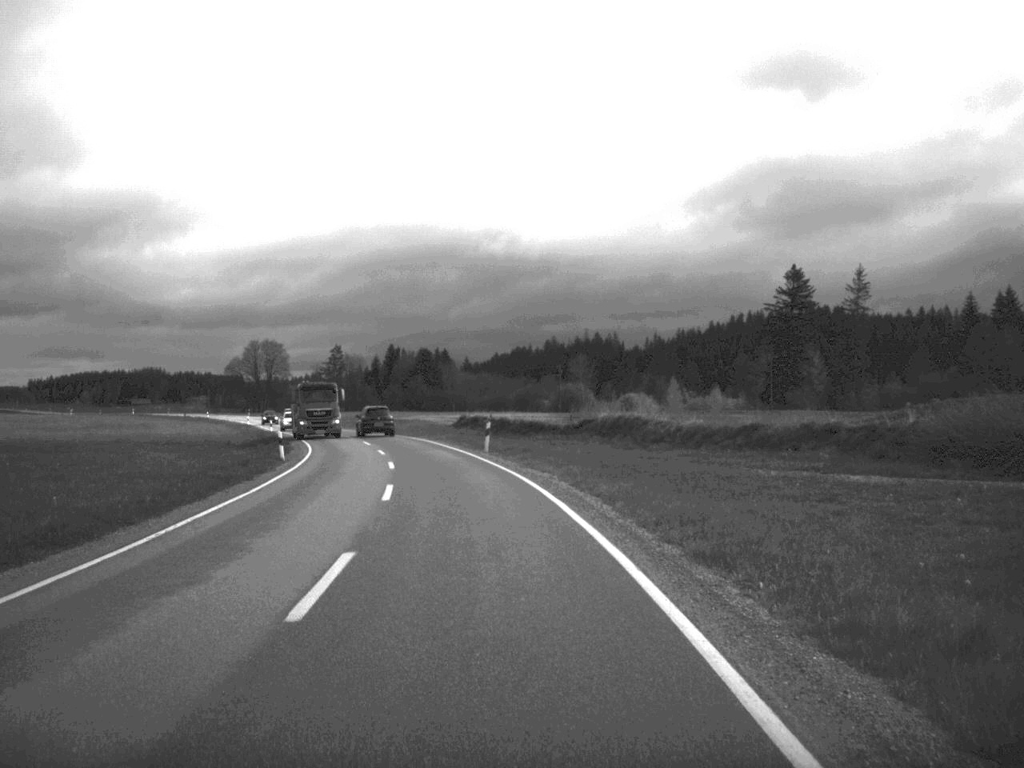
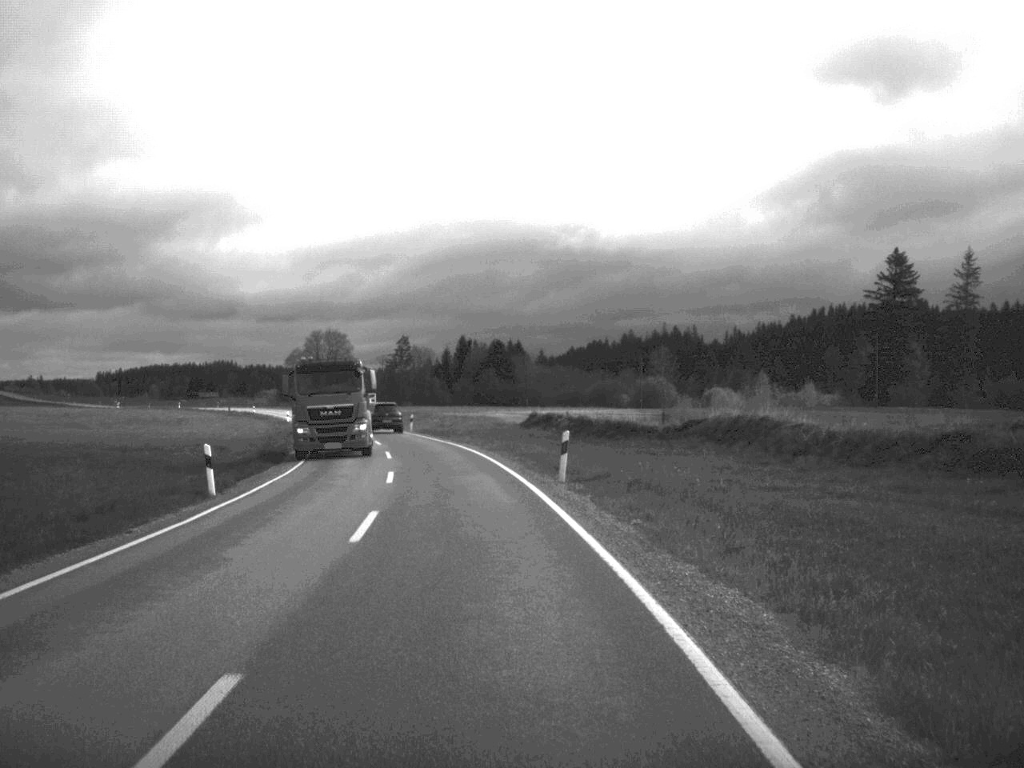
(-0.5, +18.0) m; -3°
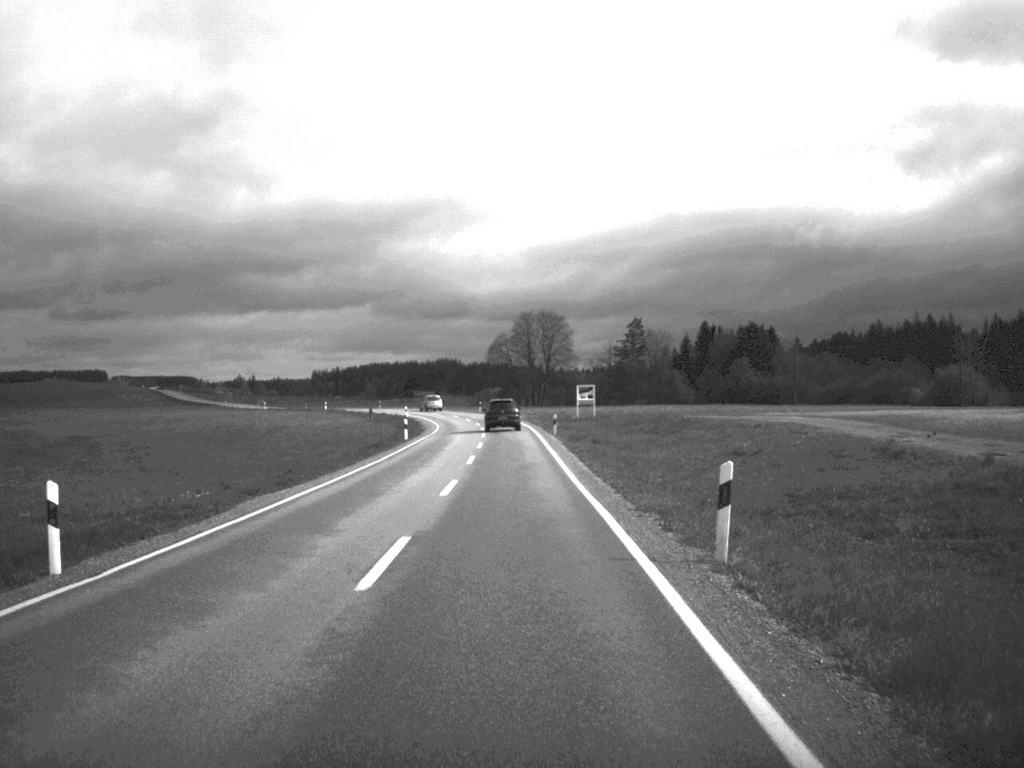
(-6.4, +61.8) m; -10°
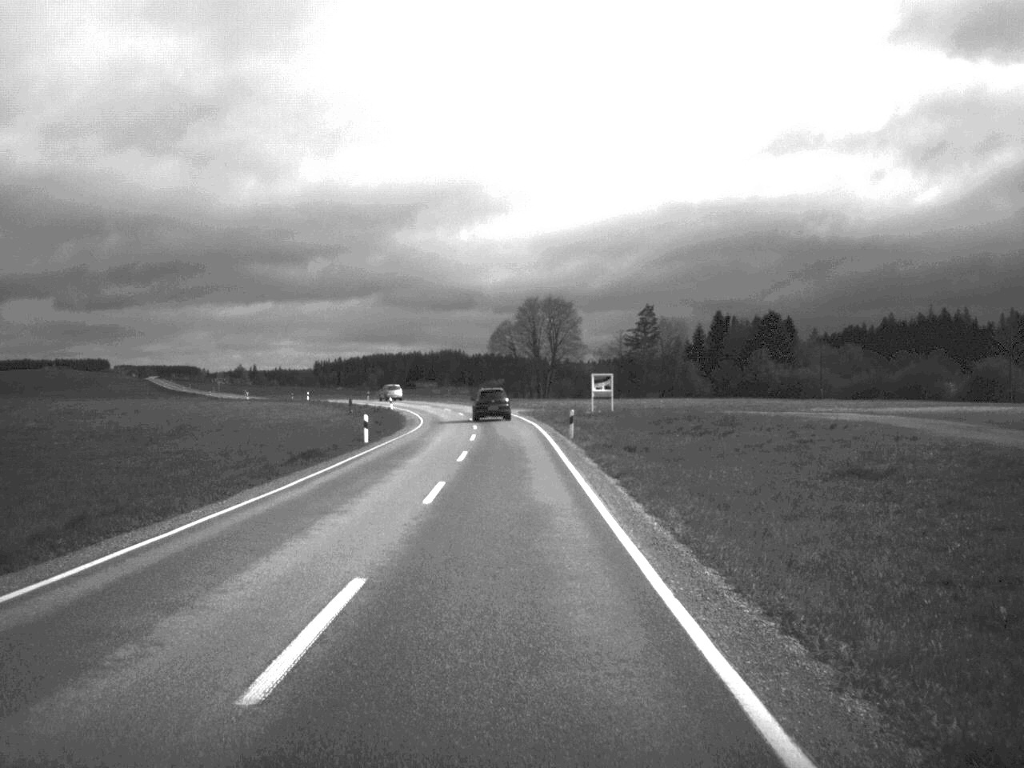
(0.0, +16.3) m; 0°
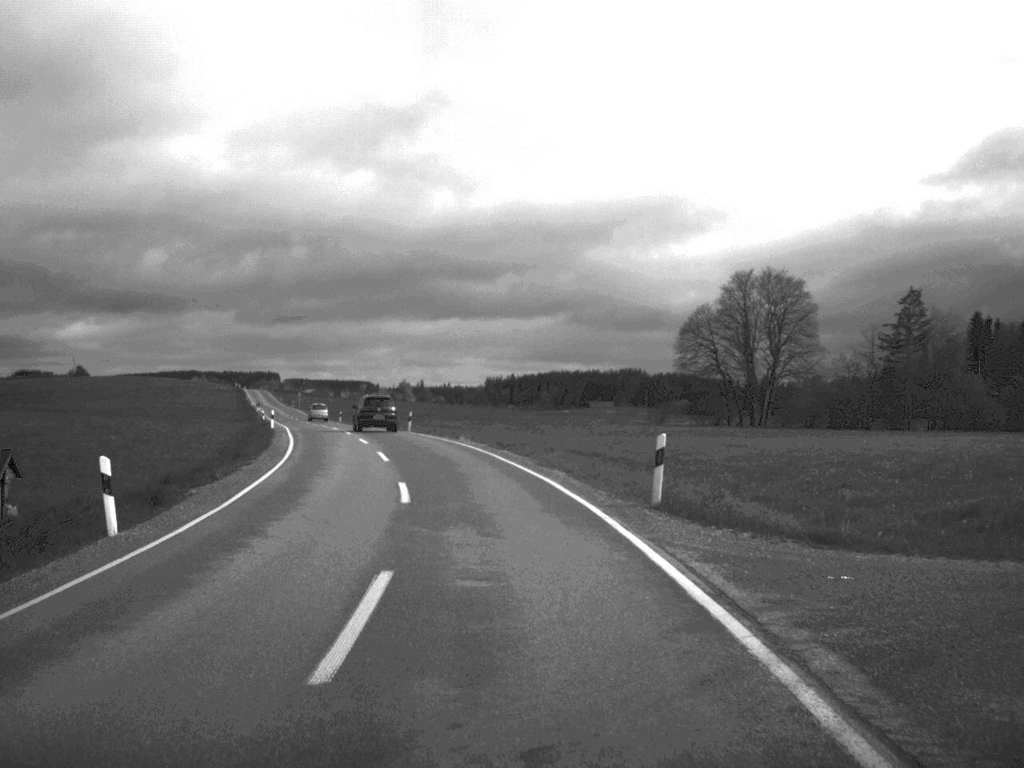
(-3.4, +81.7) m; -9°
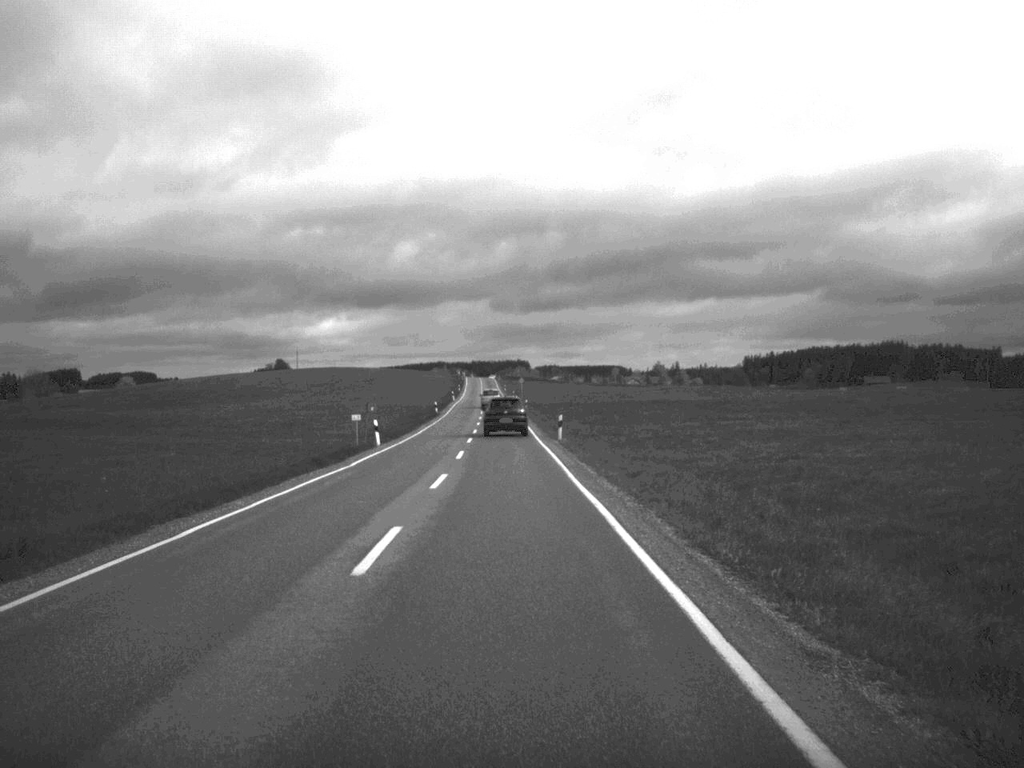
(-8.2, +65.5) m; -11°
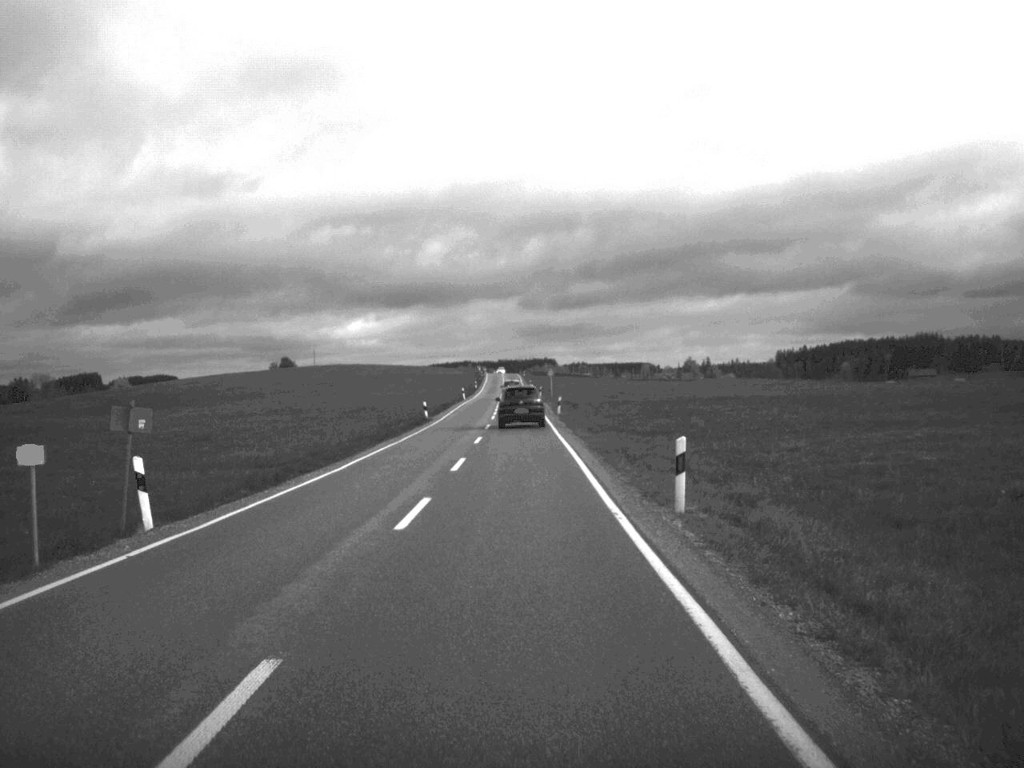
(-0.4, +31.8) m; -1°
